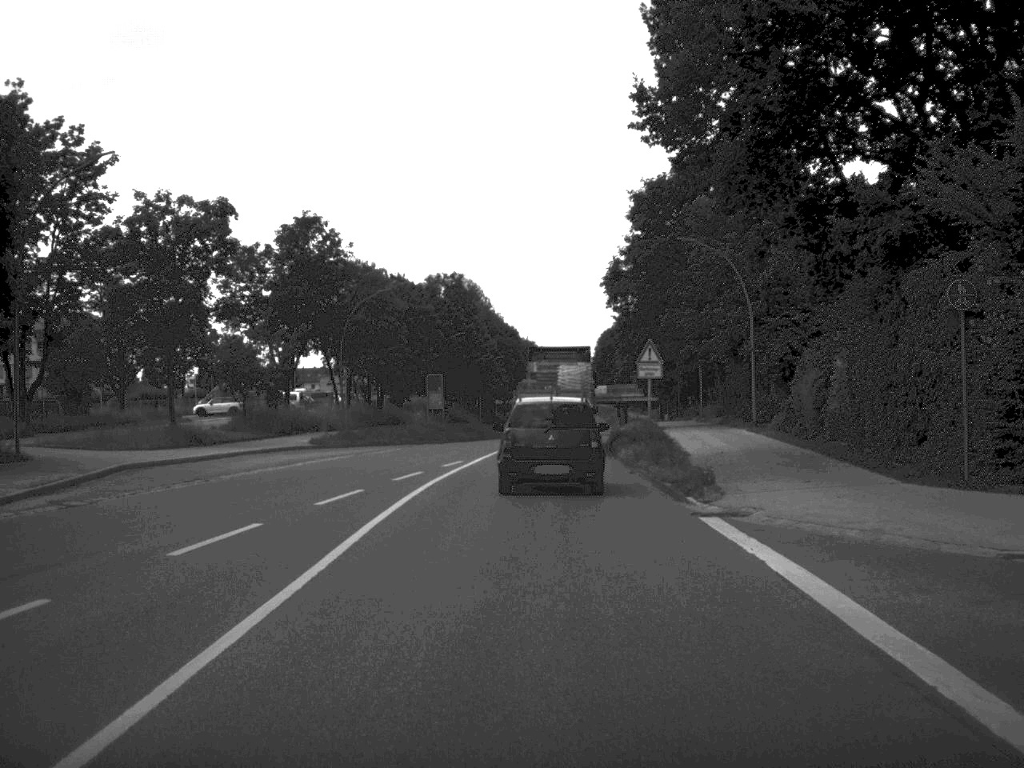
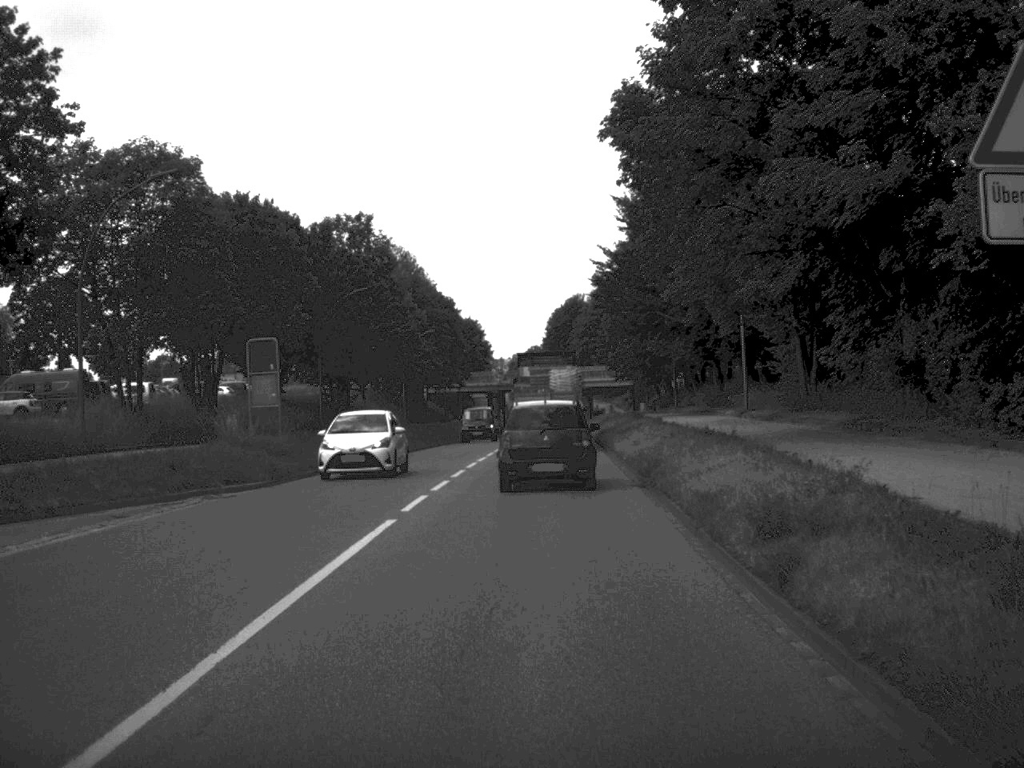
(+0.5, +32.6) m; +2°
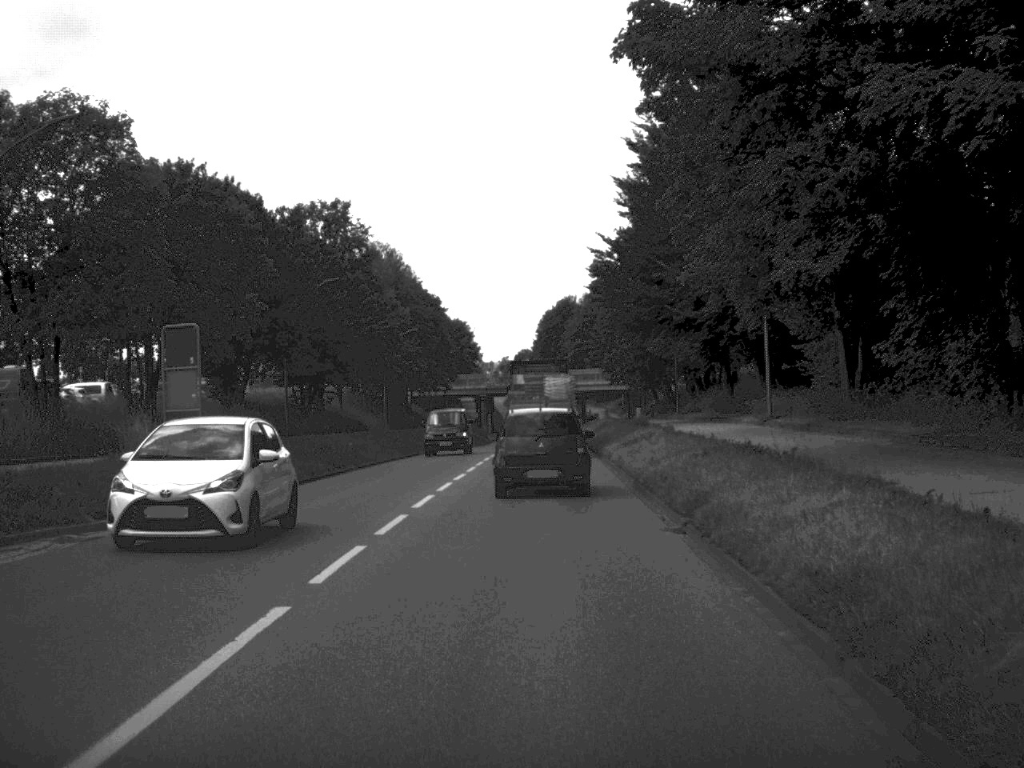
(0.0, +6.9) m; 0°
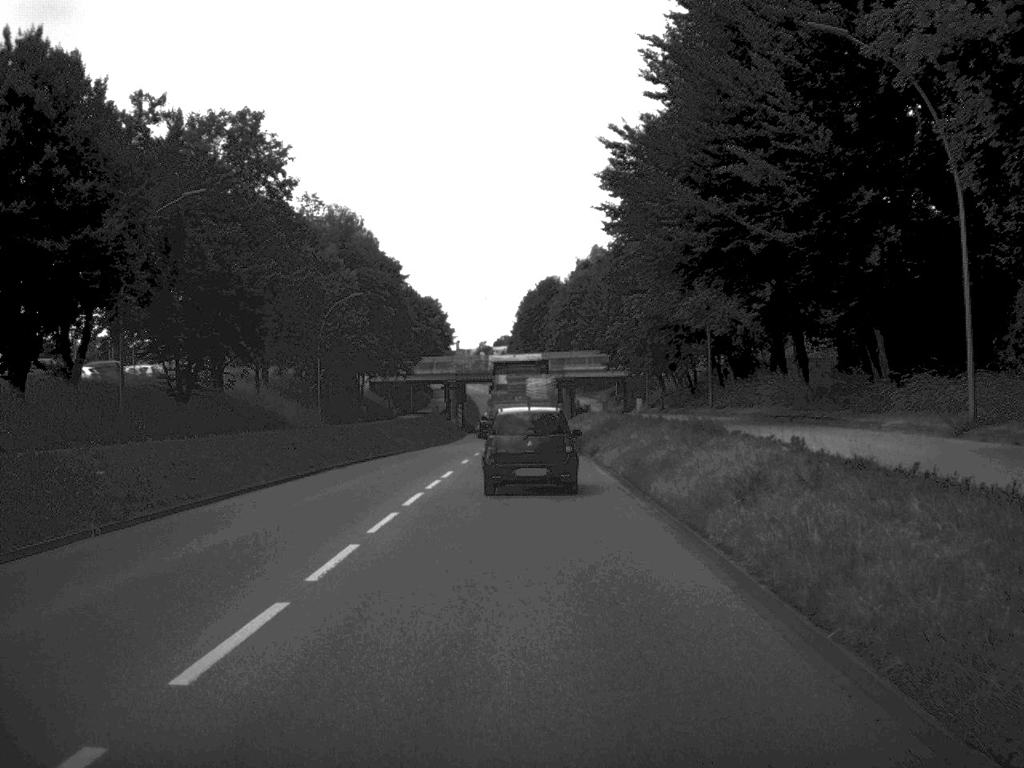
(+0.2, +21.8) m; +1°
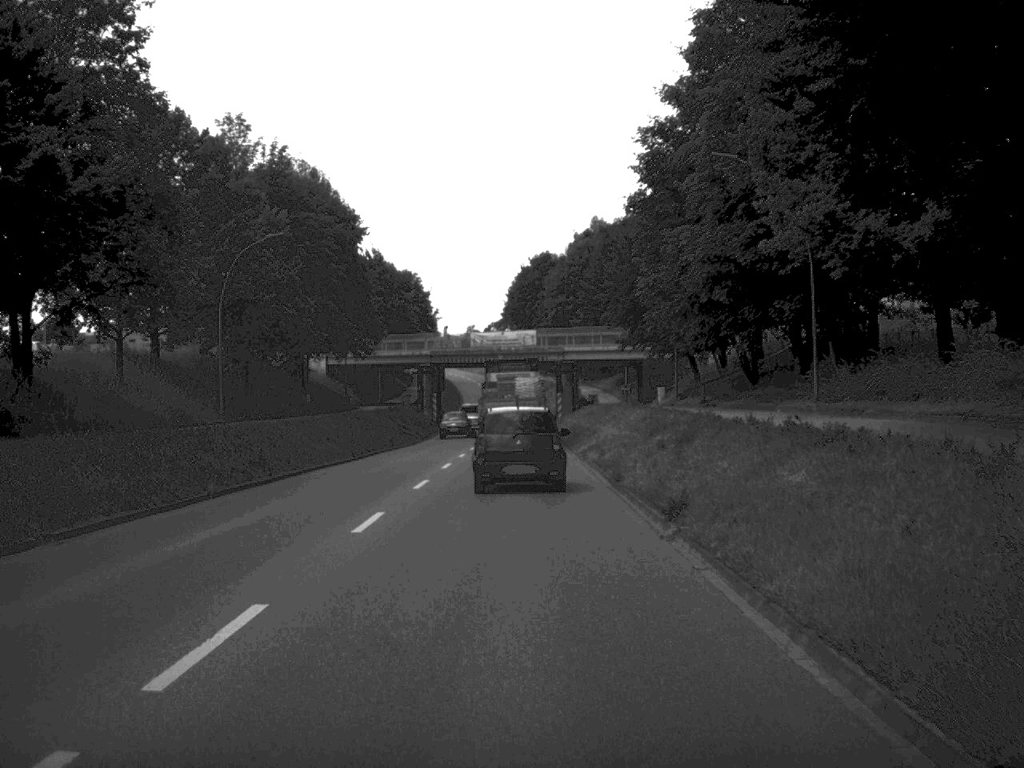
(+0.1, +22.2) m; 0°
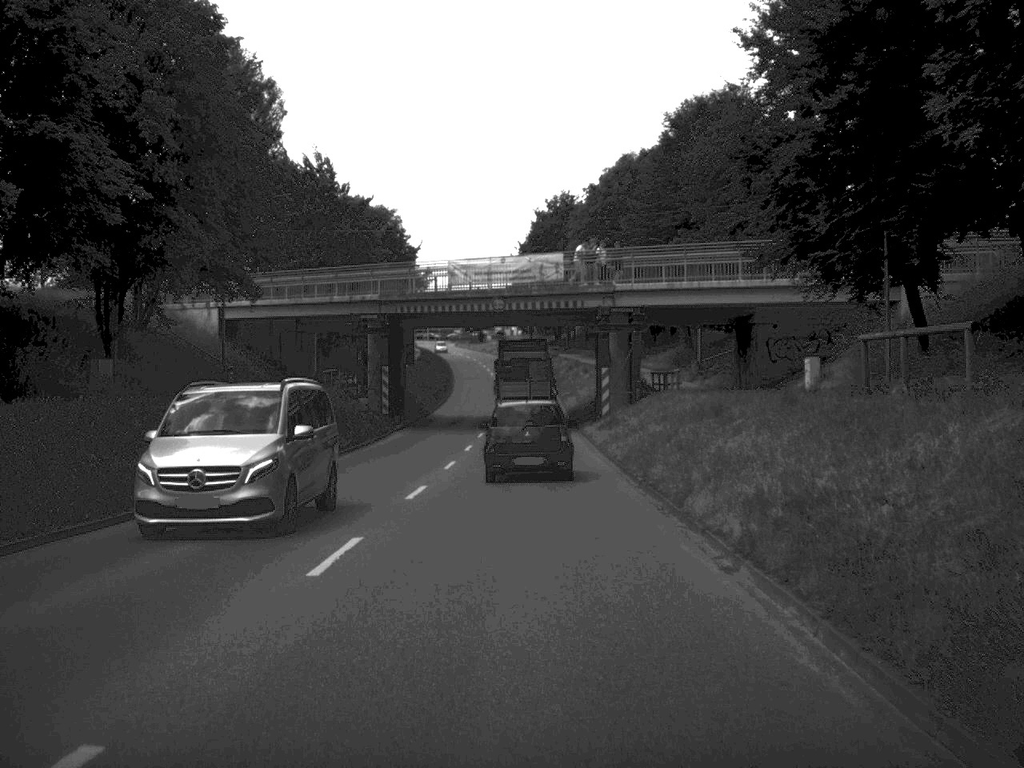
(-0.3, +39.5) m; -1°
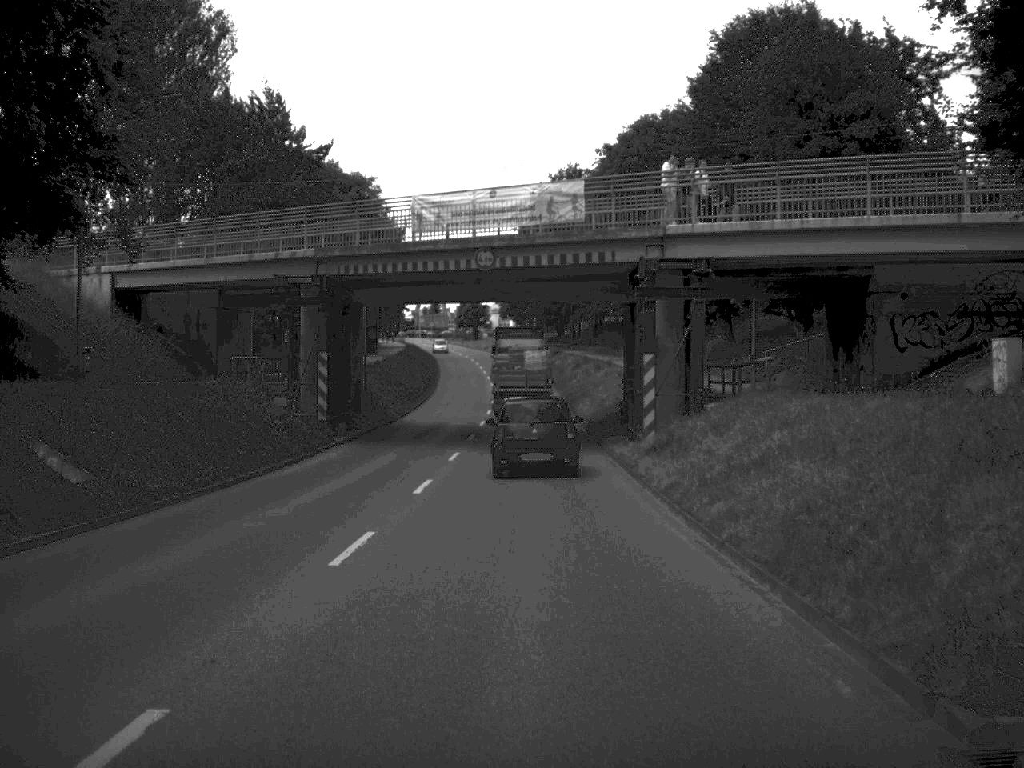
(0.0, +16.8) m; 0°
